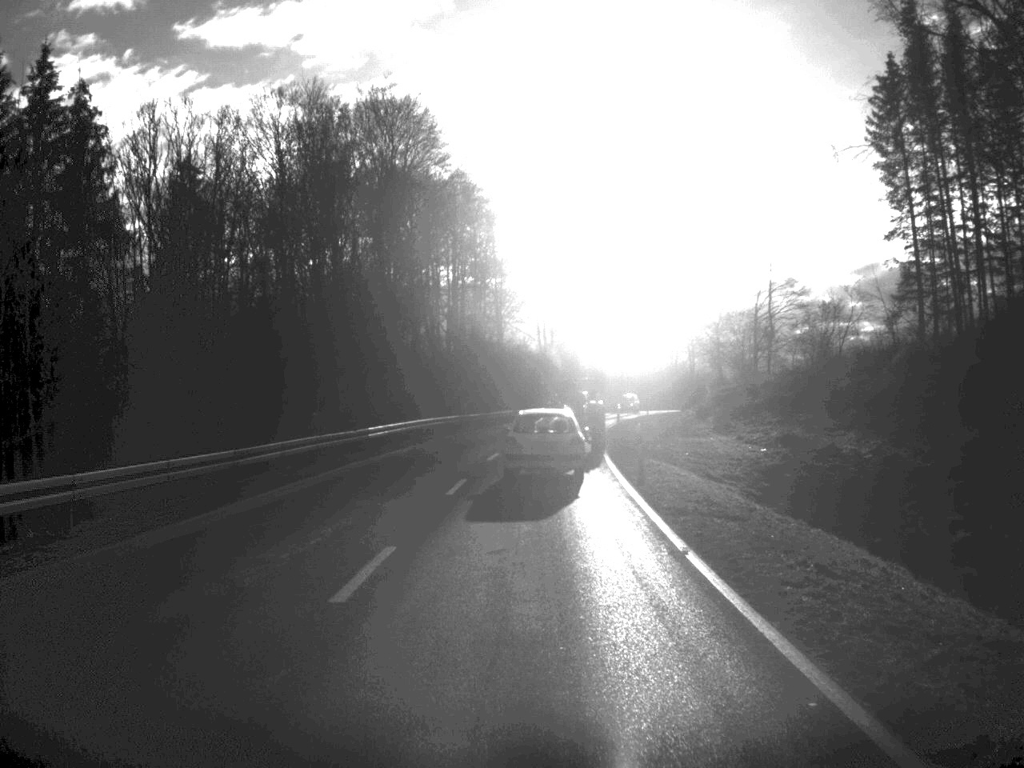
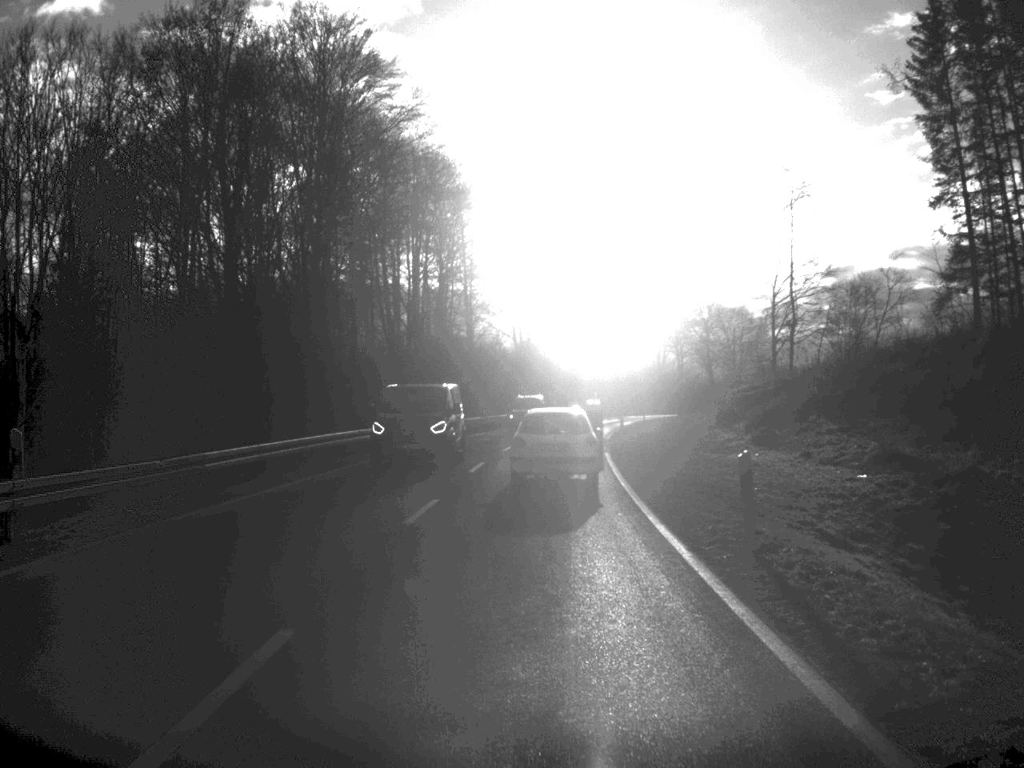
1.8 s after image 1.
(+0.2, +17.4) m; +1°
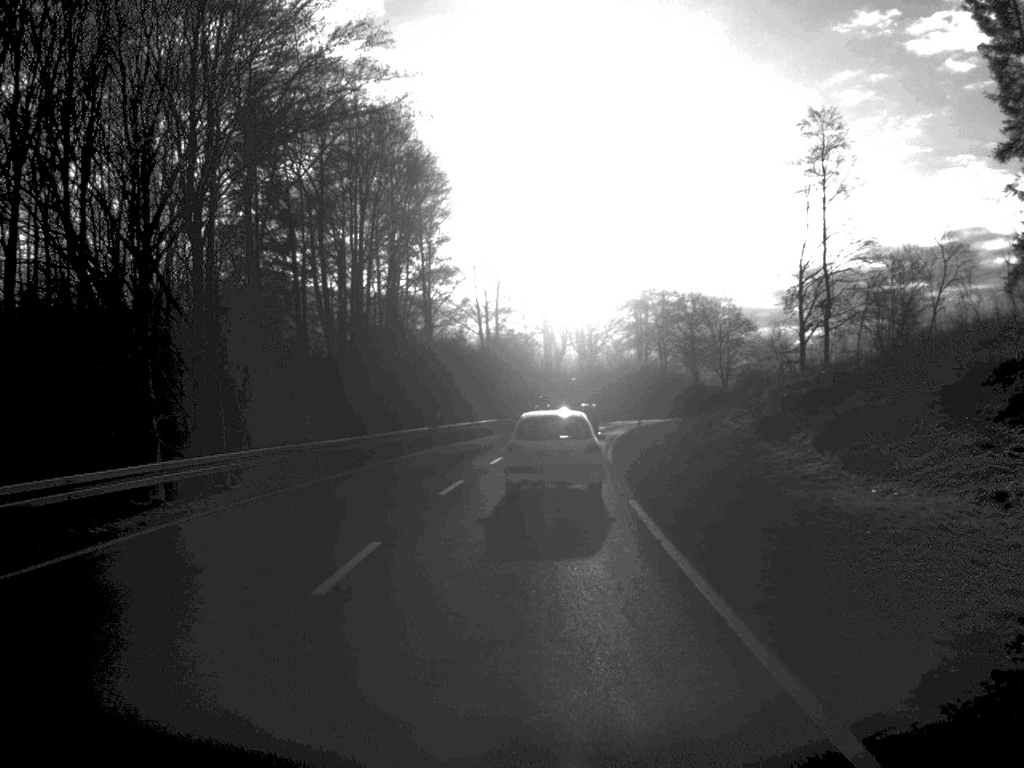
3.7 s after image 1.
(+0.2, +17.7) m; +1°
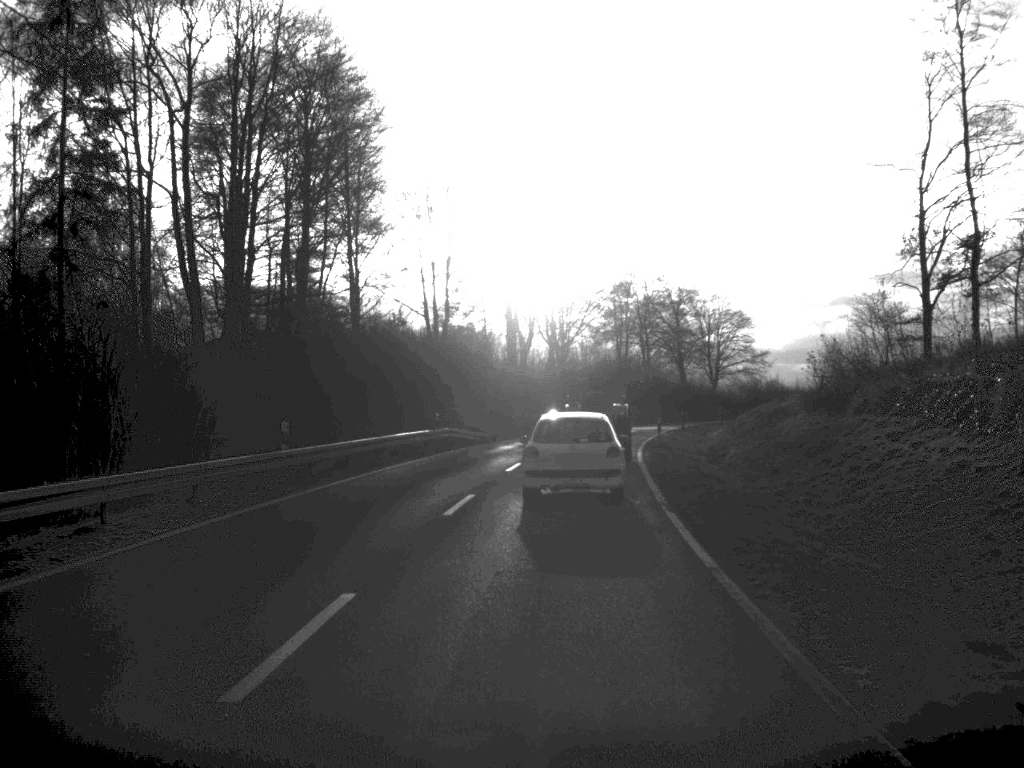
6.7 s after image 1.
(+0.3, +27.4) m; +2°
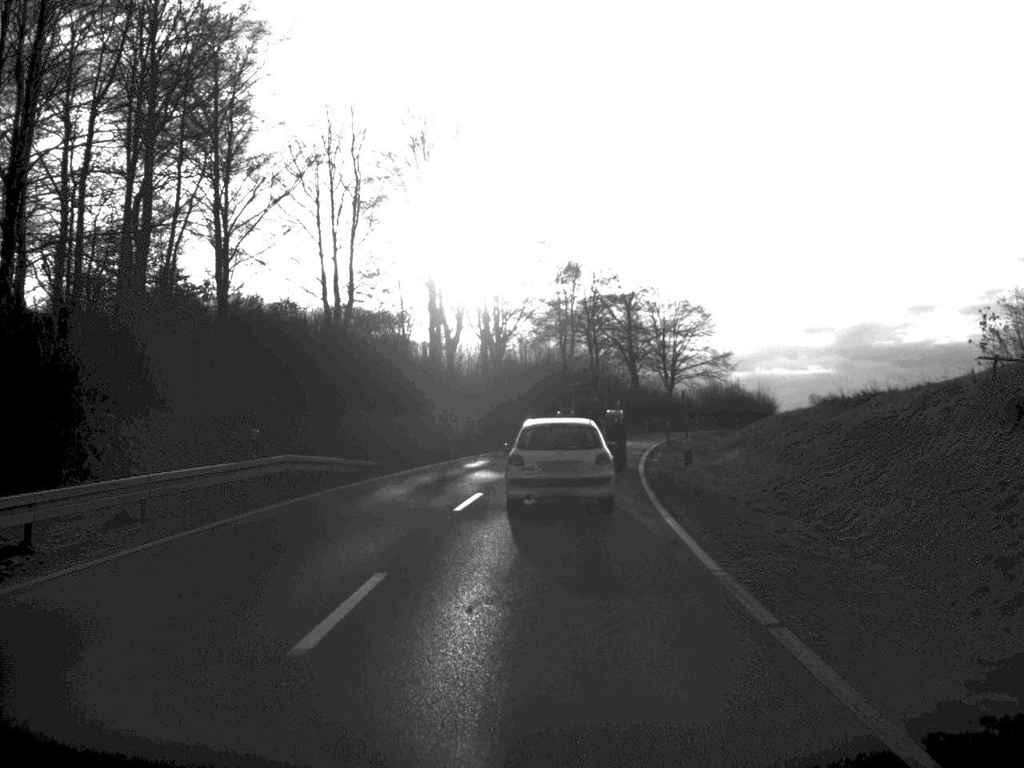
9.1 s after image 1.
(+0.5, +21.9) m; +3°
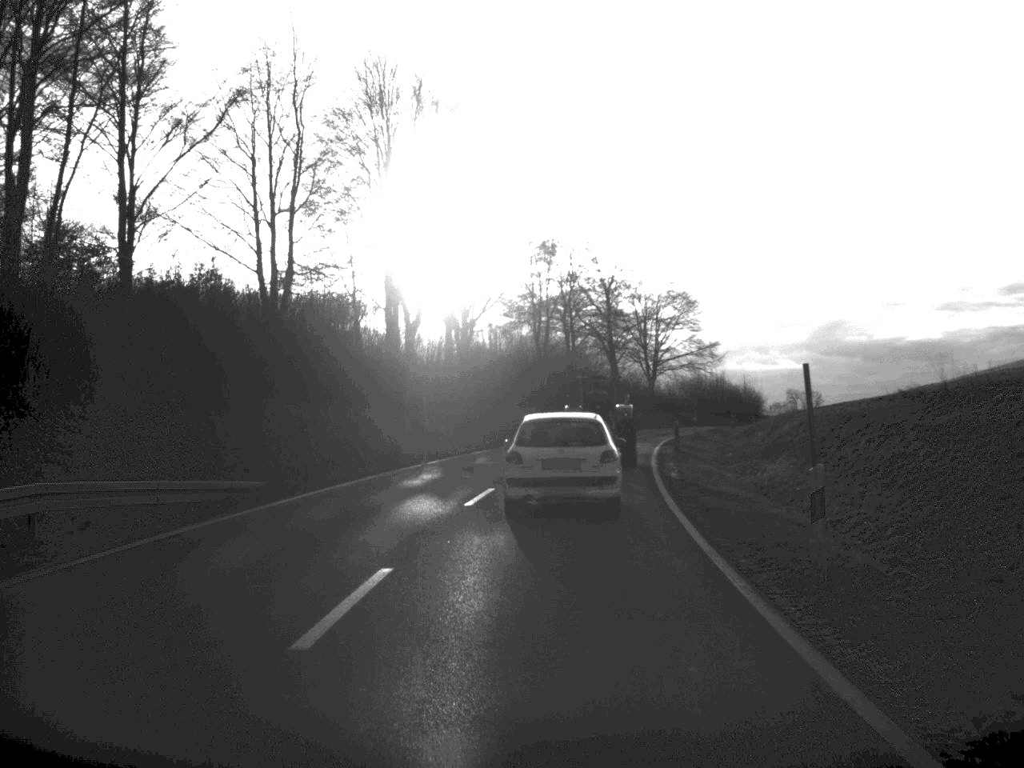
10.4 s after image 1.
(+0.1, +12.0) m; +1°
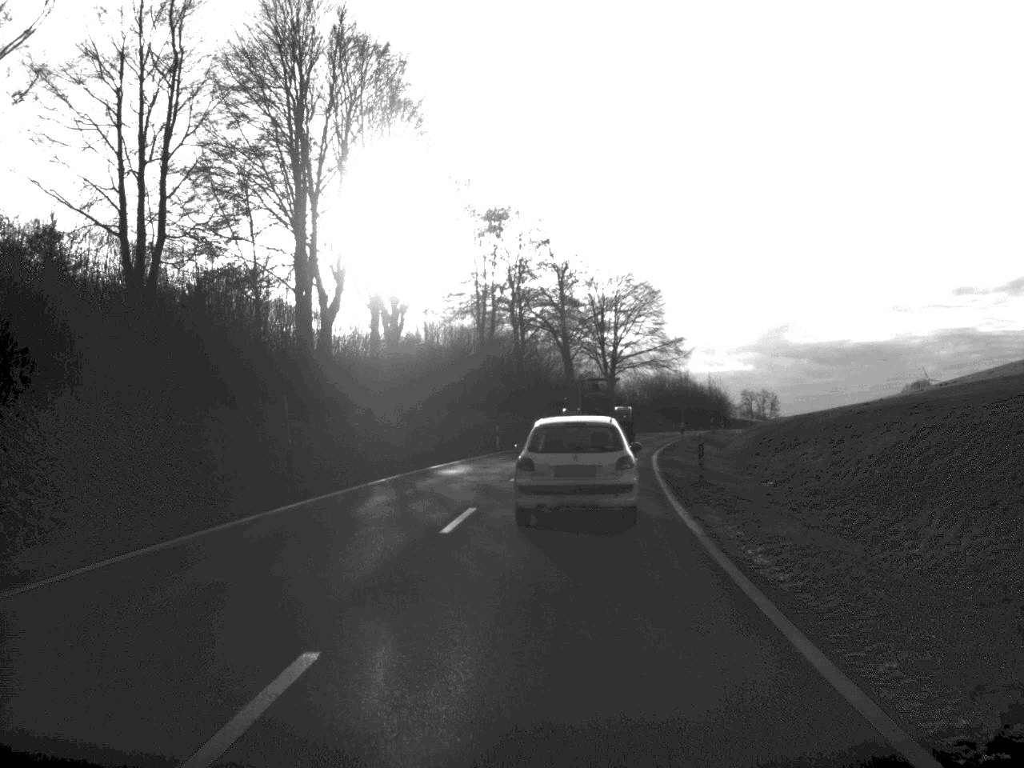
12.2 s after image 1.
(+0.3, +15.7) m; +2°
